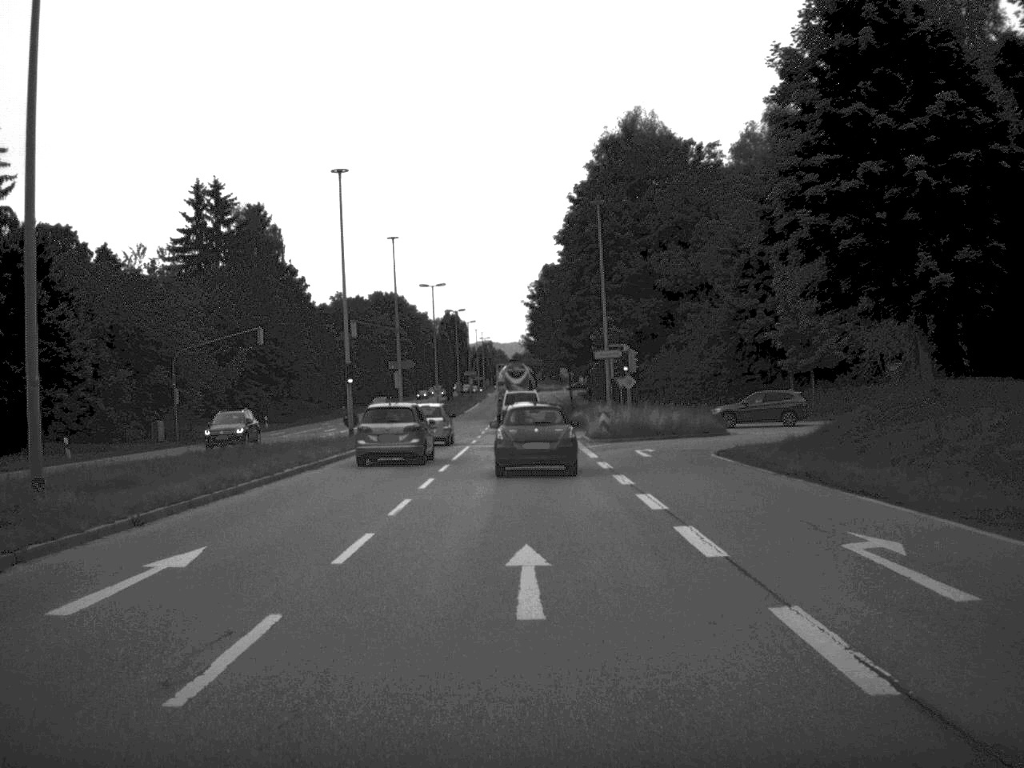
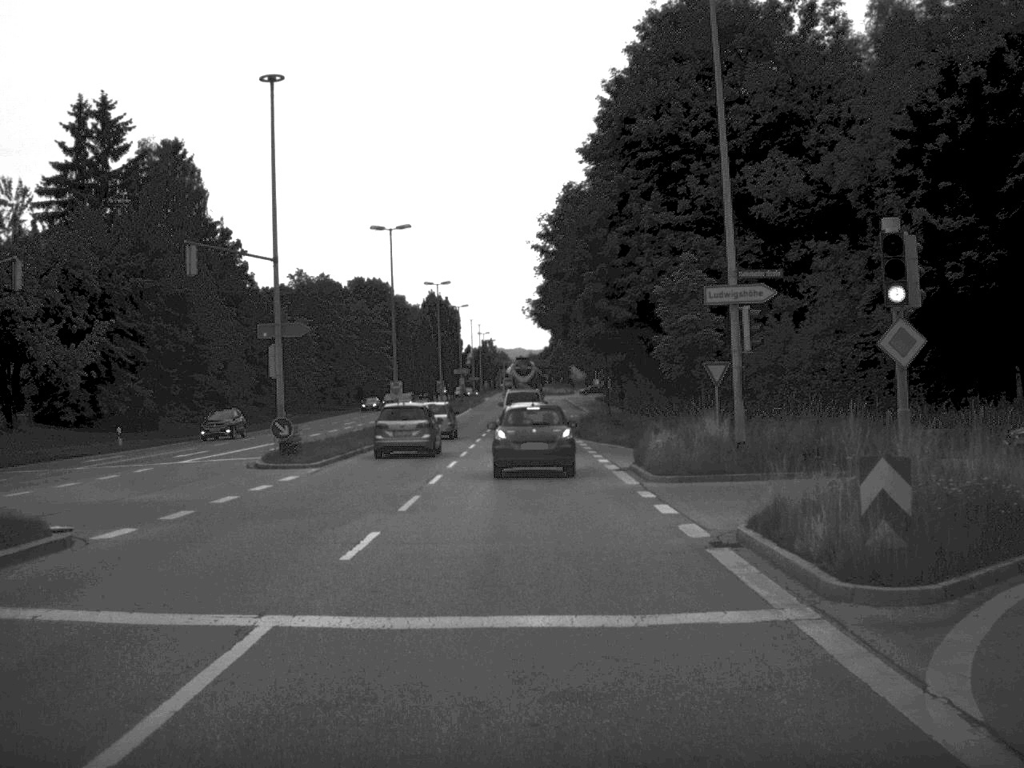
(-0.2, +34.9) m; 0°
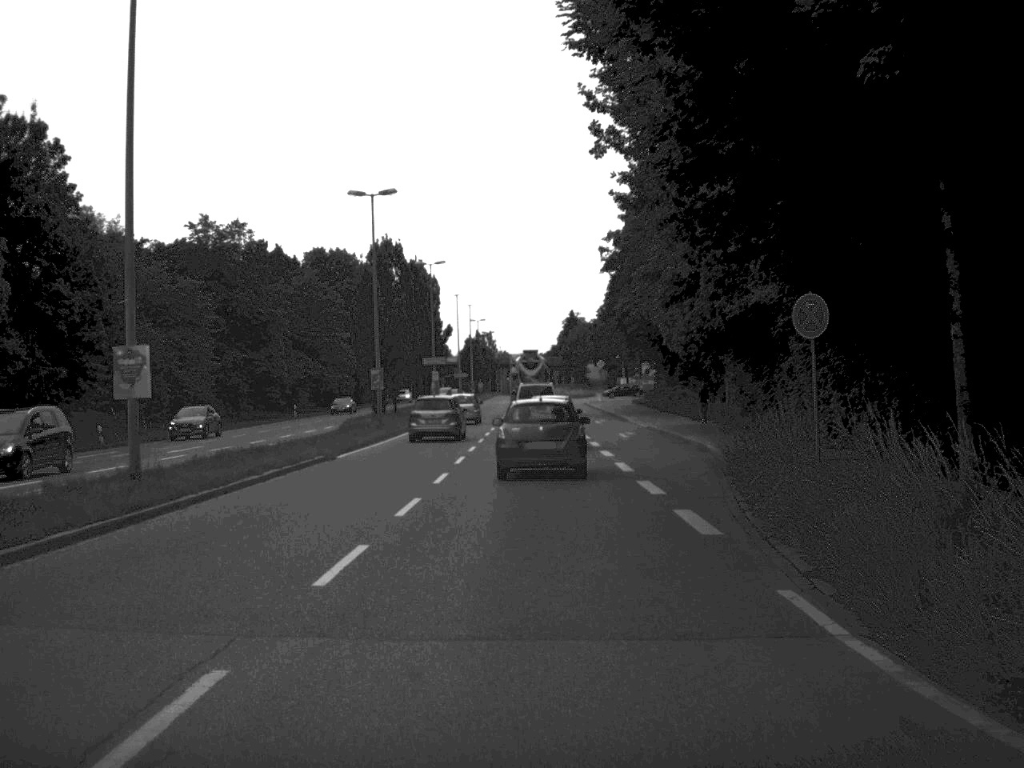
(-0.2, +44.0) m; 0°
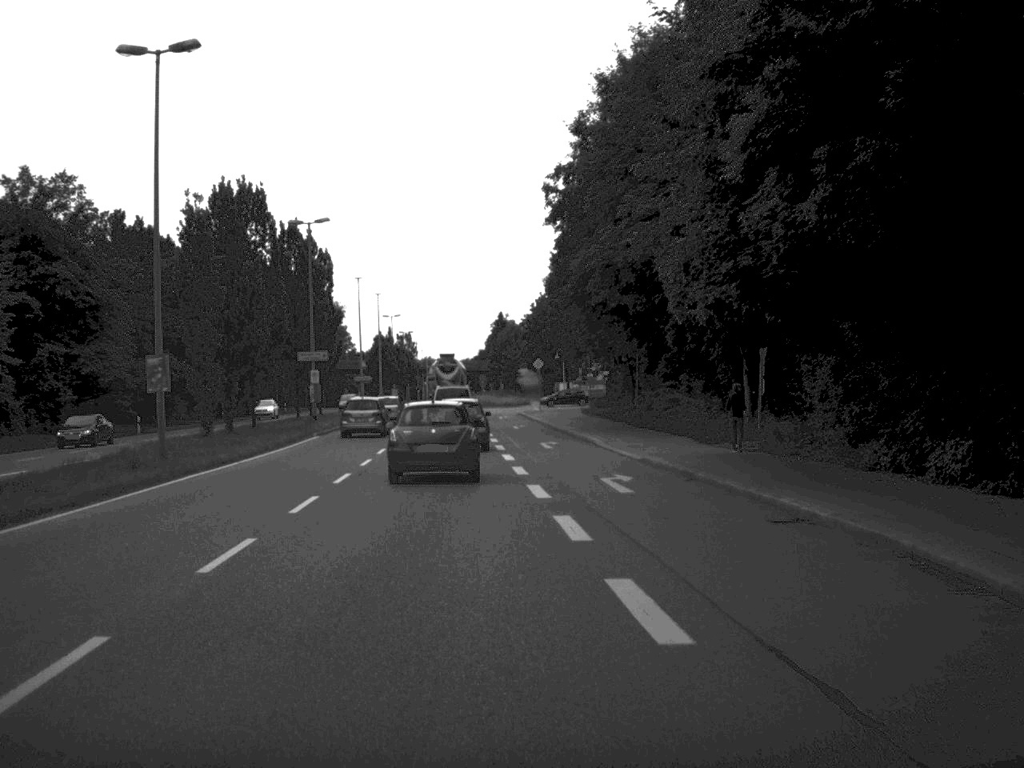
(+0.6, +23.9) m; +3°
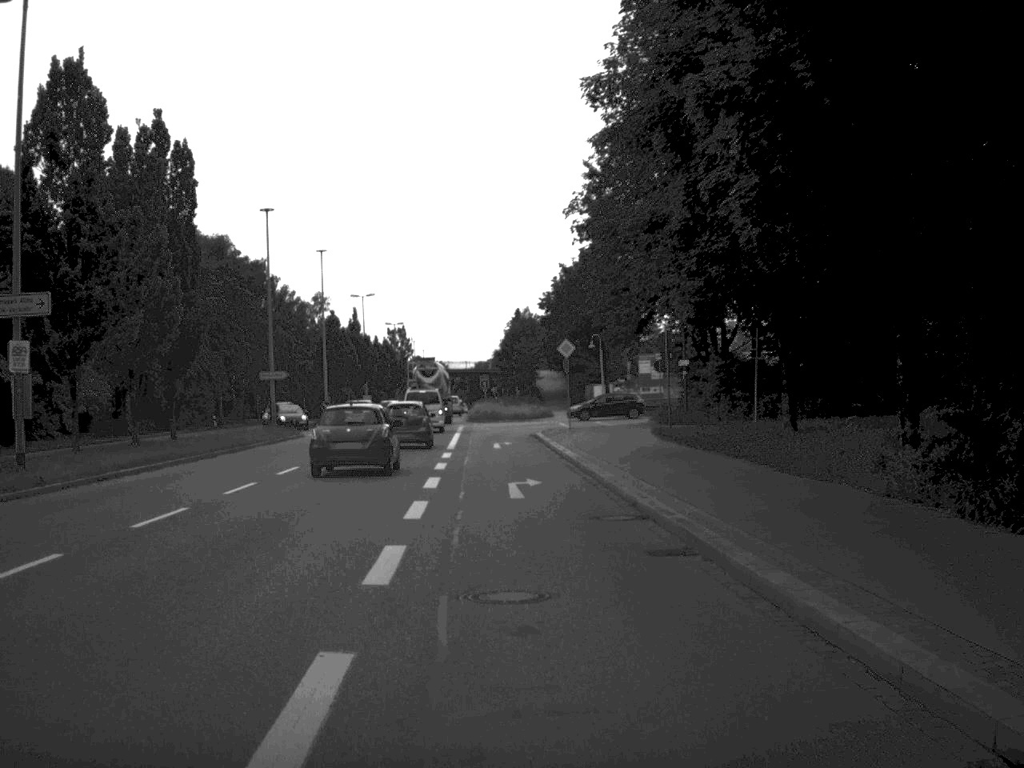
(0.0, +38.3) m; -1°
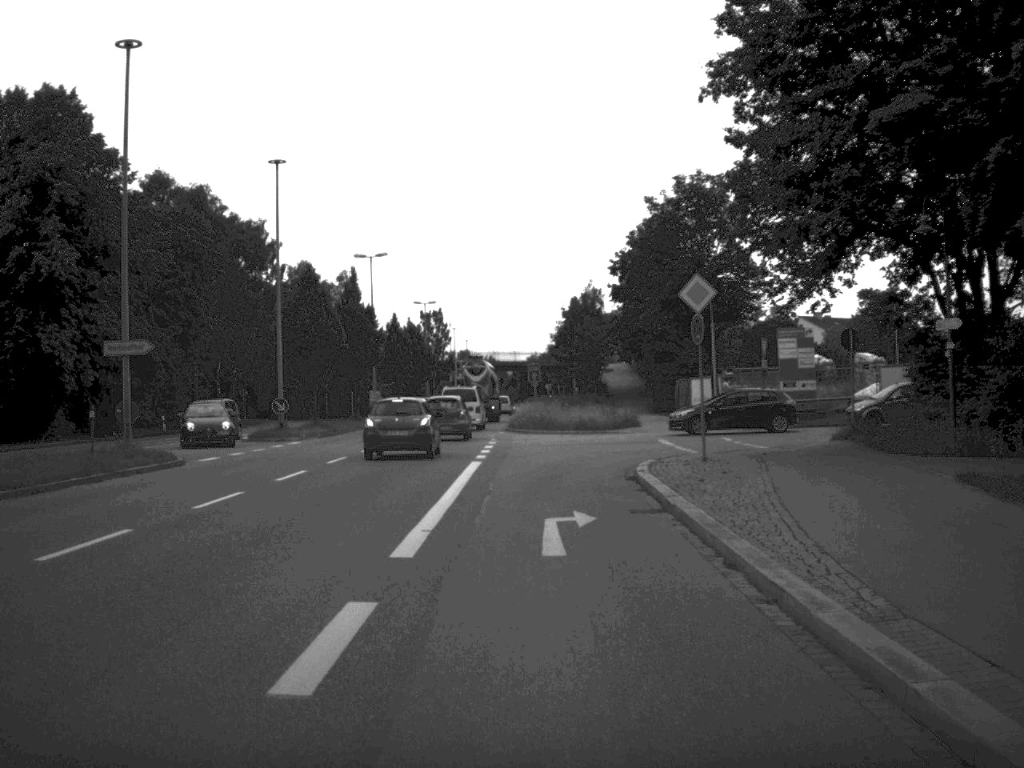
(-0.6, +27.6) m; -3°
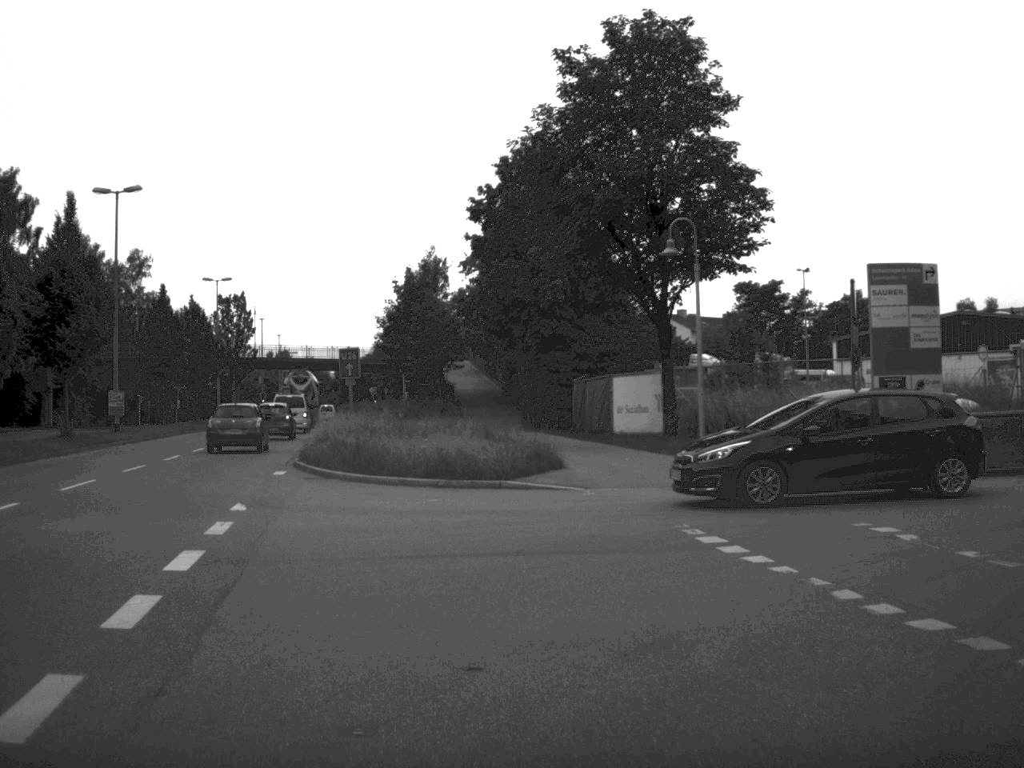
(+0.3, +25.4) m; +8°
